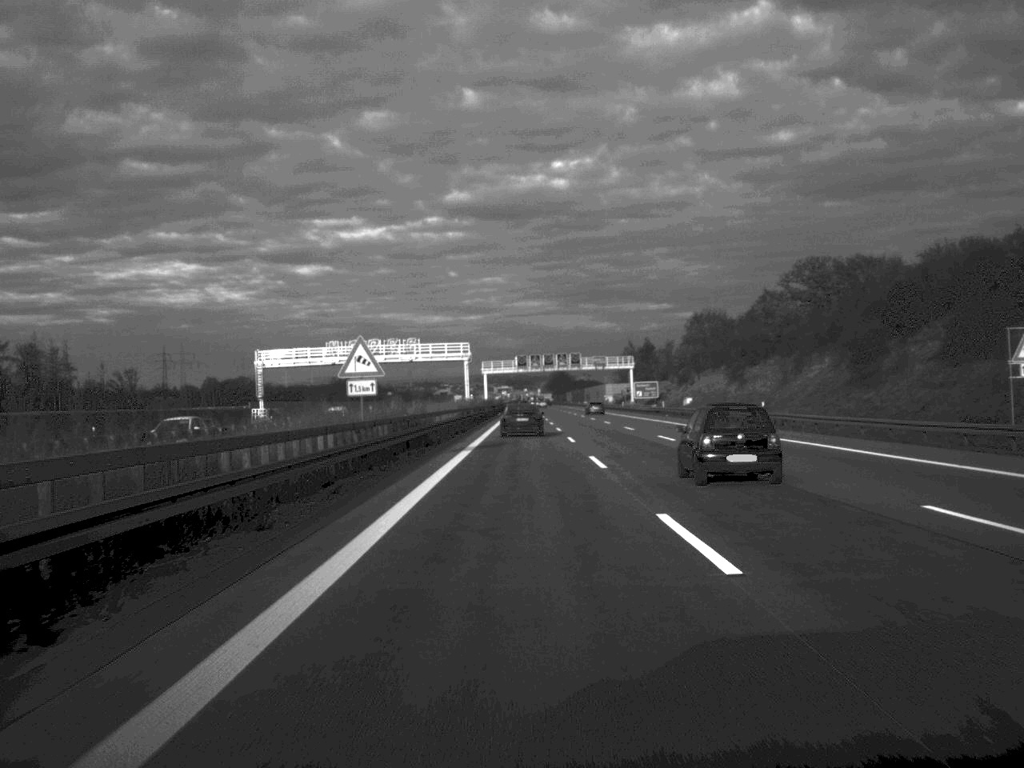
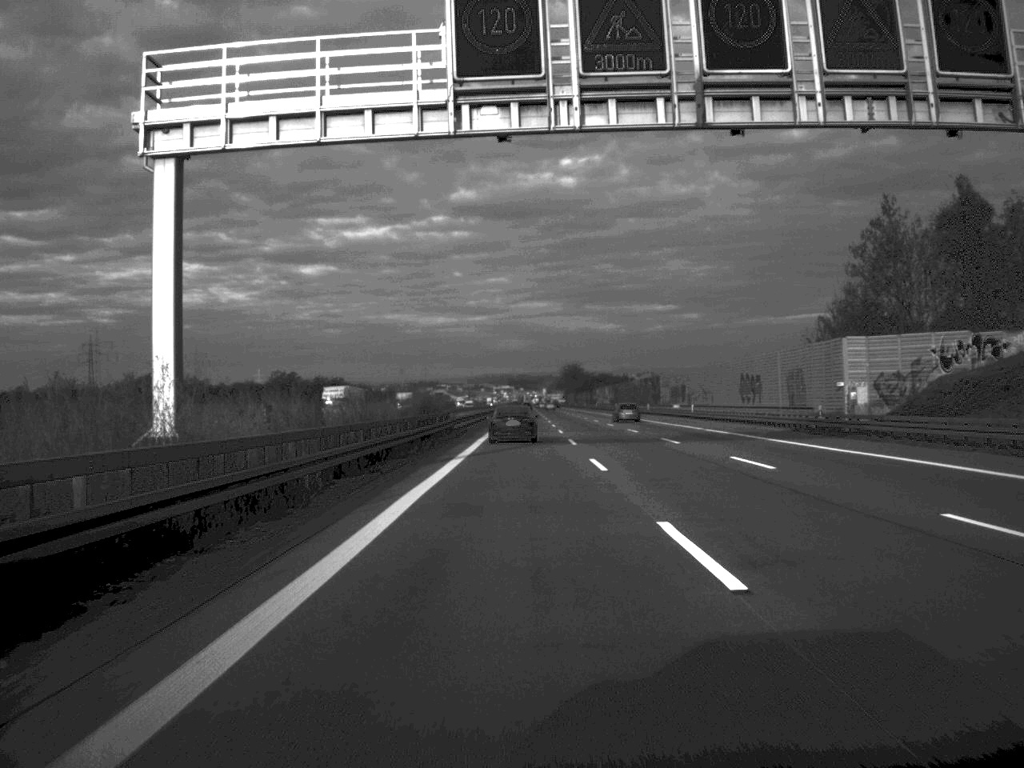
(-0.2, +163.4) m; 0°
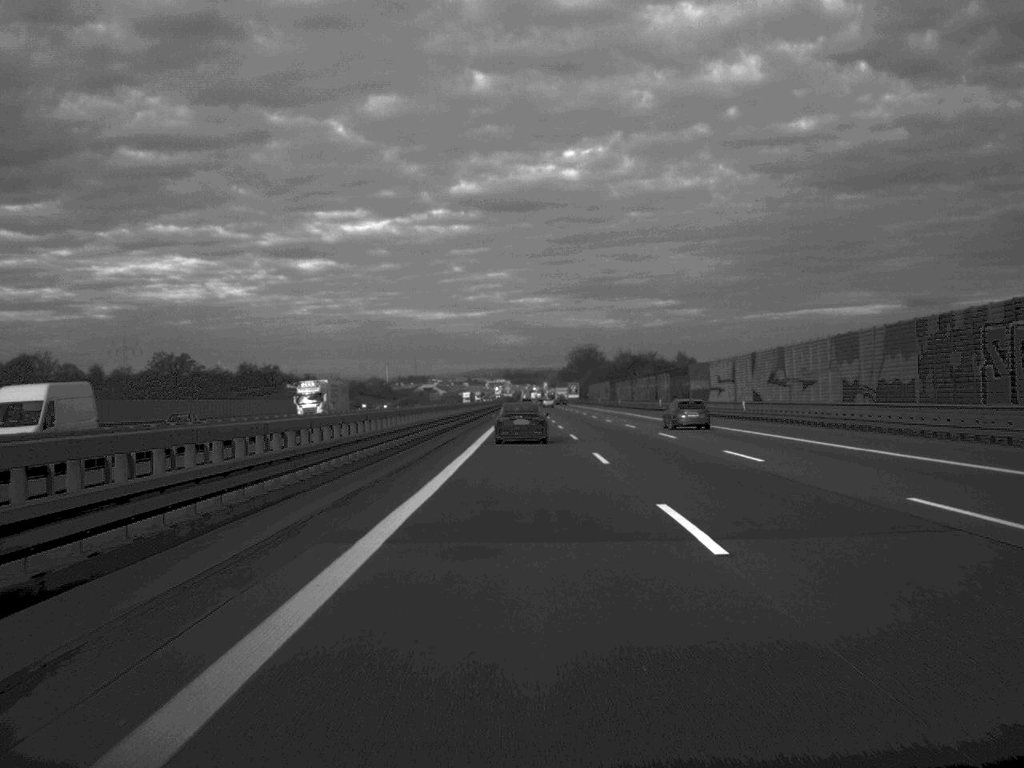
(-0.1, +159.1) m; 0°
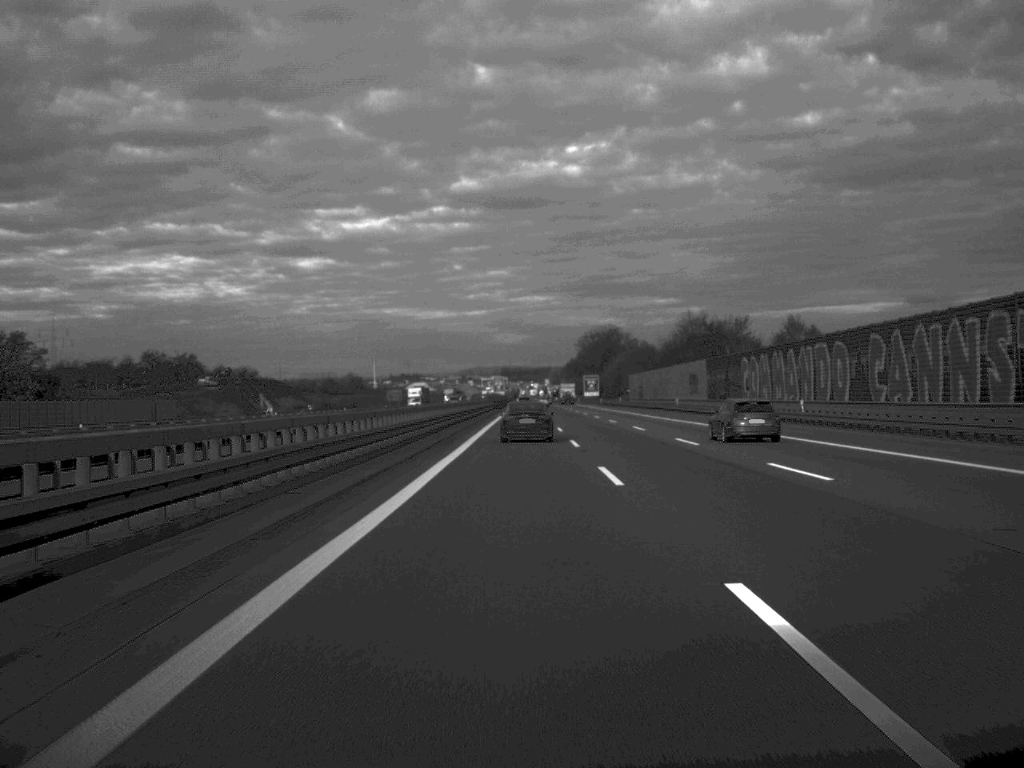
(0.0, +115.6) m; 0°
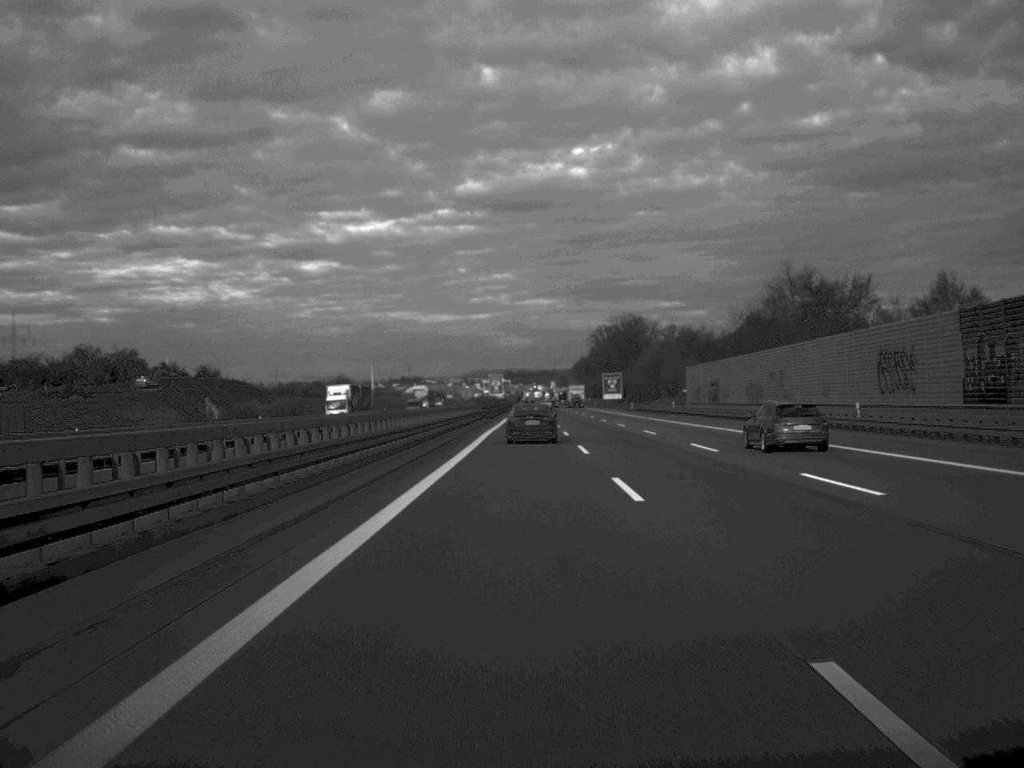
(-0.1, +56.8) m; 0°
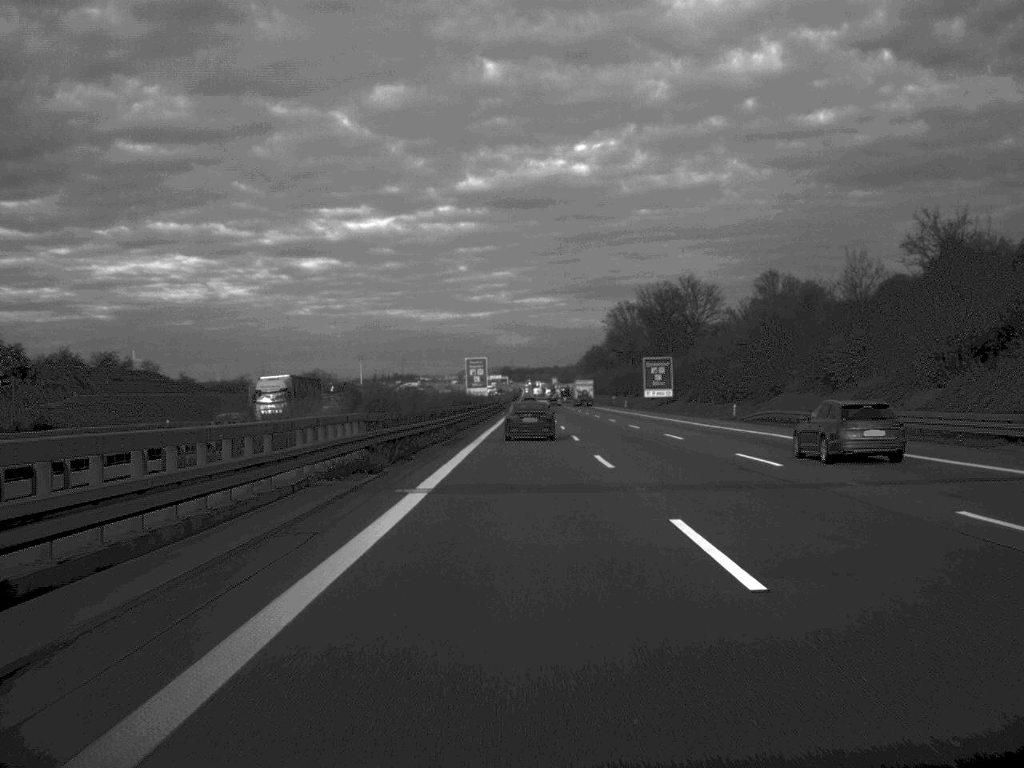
(0.0, +80.6) m; 0°
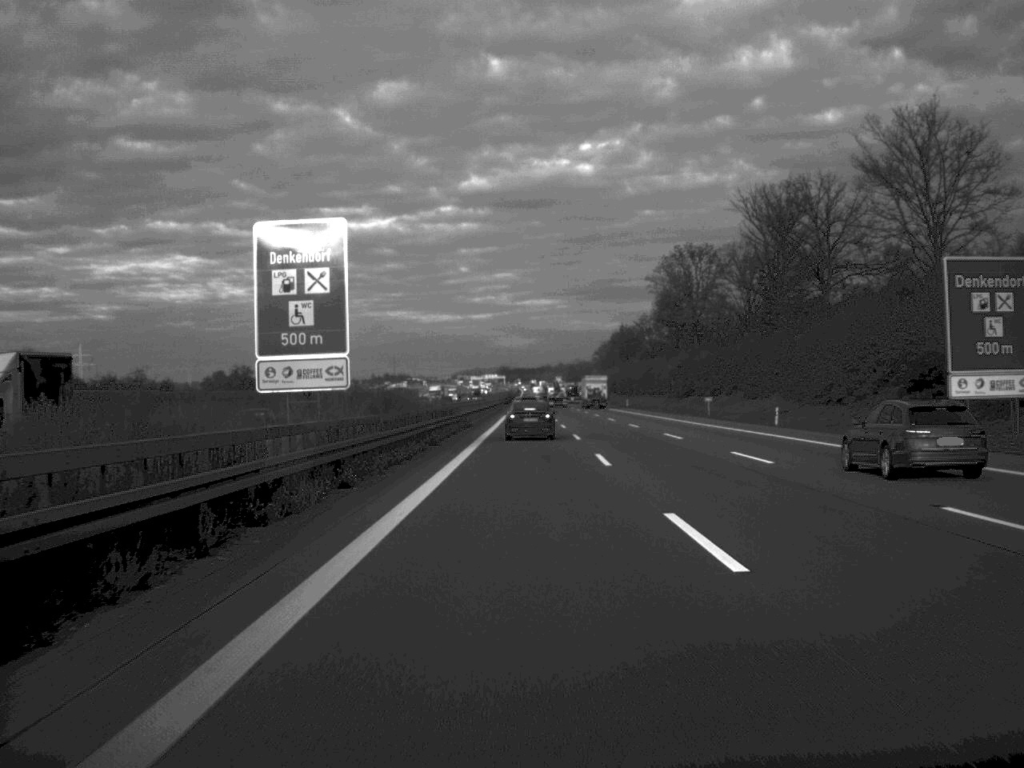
(0.0, +106.3) m; 0°
